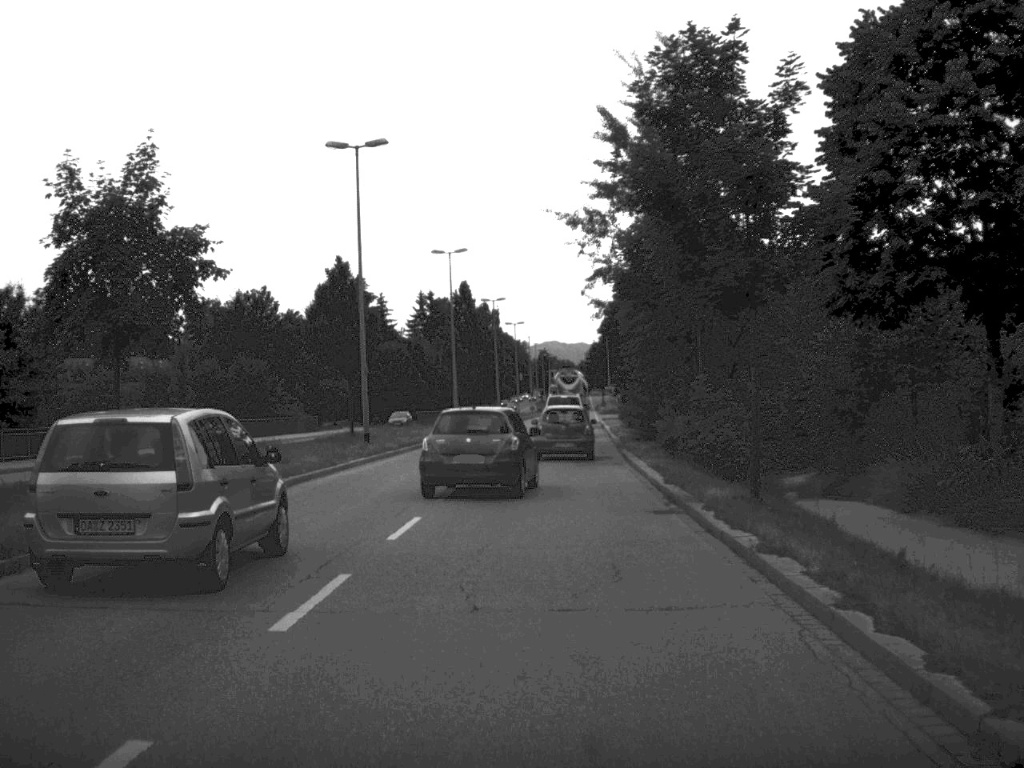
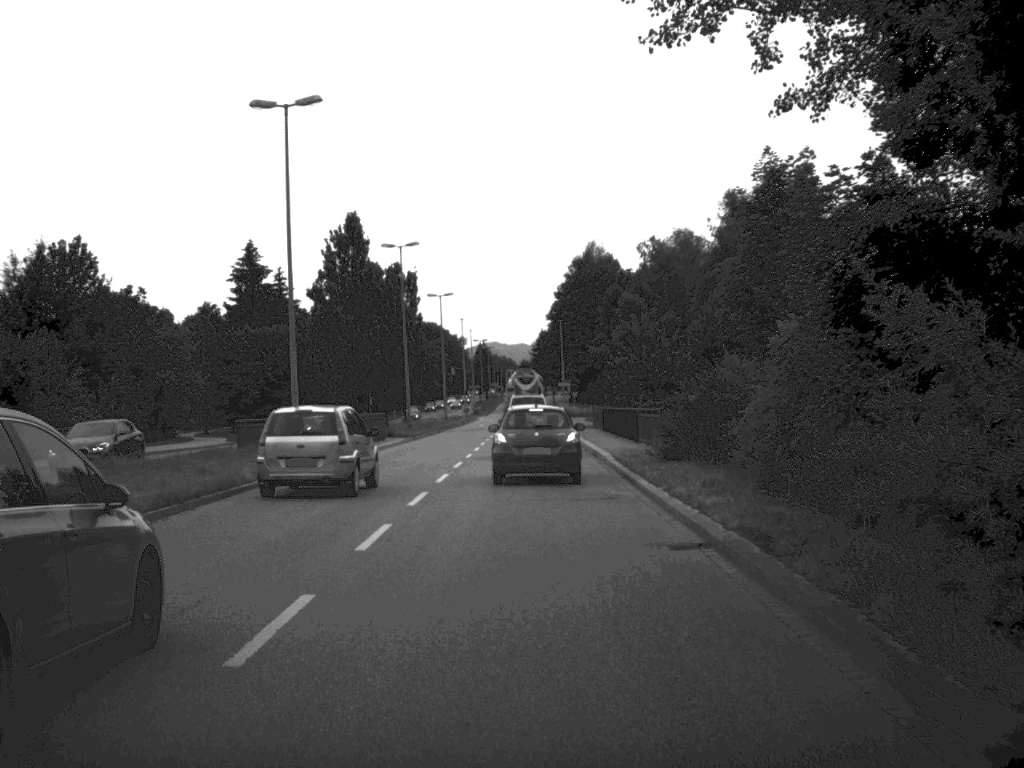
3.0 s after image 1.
(+0.7, +36.5) m; +2°
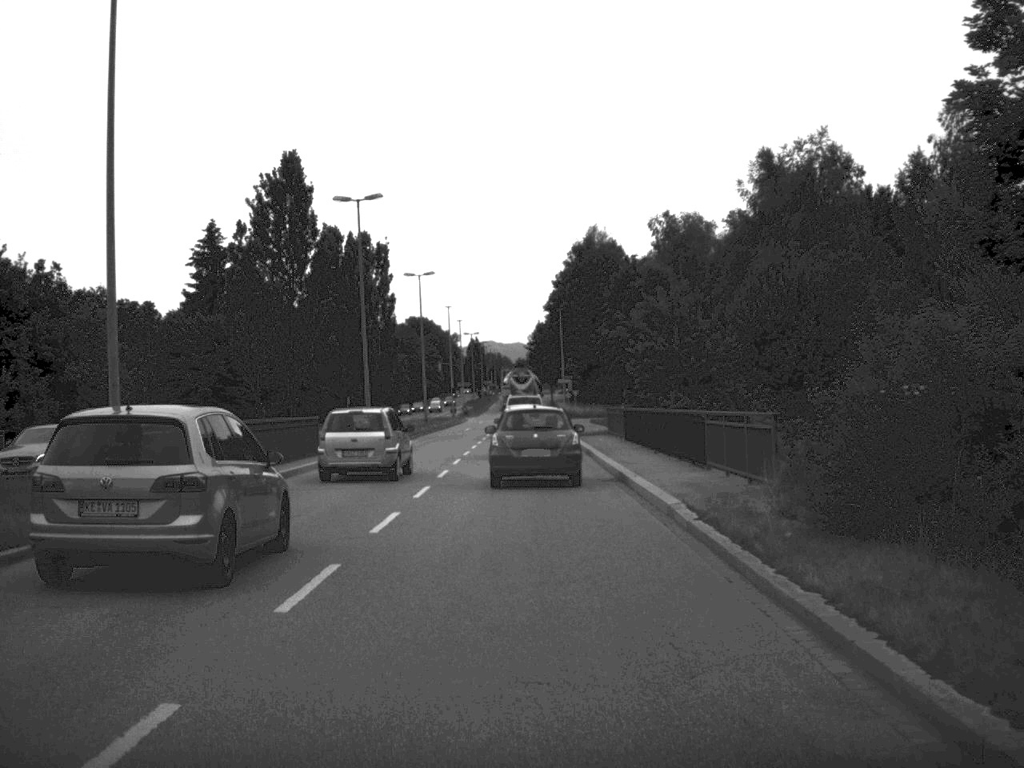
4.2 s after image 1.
(0.0, +15.7) m; 0°
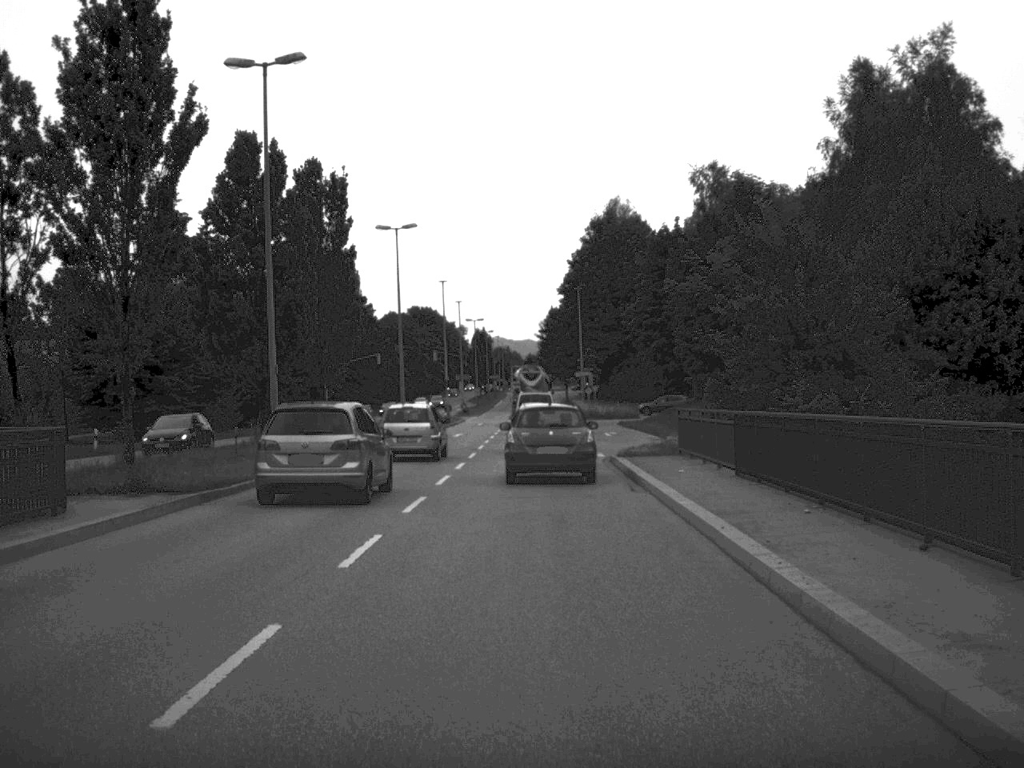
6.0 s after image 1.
(-0.1, +21.3) m; -1°
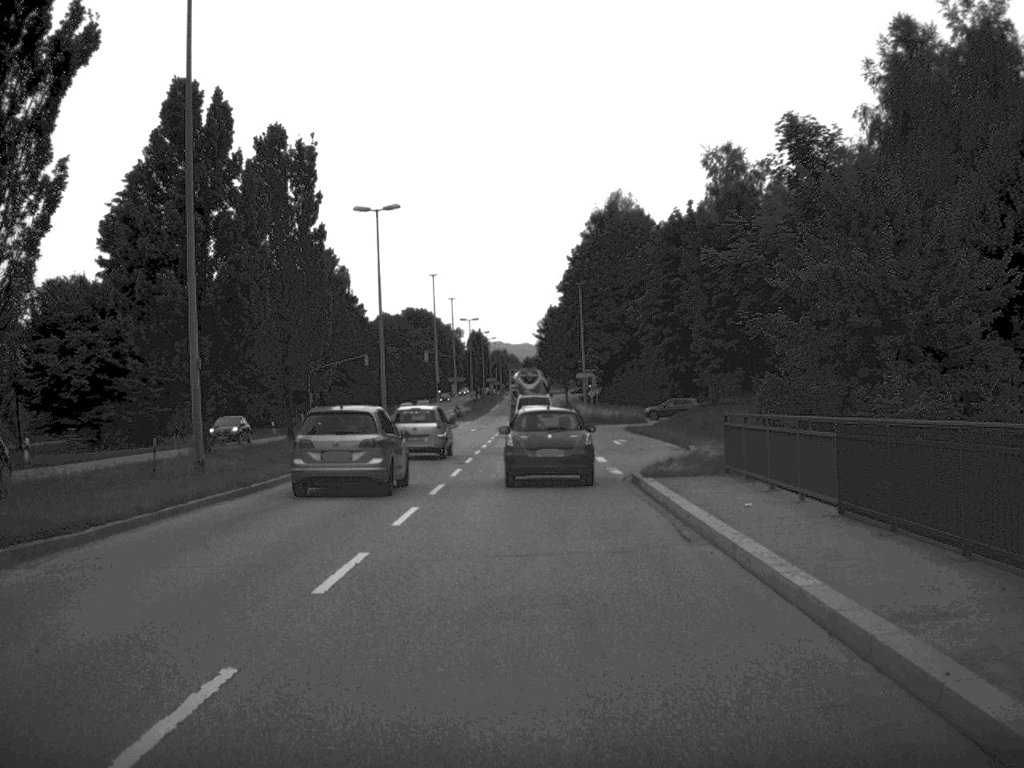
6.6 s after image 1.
(0.0, +7.4) m; 0°
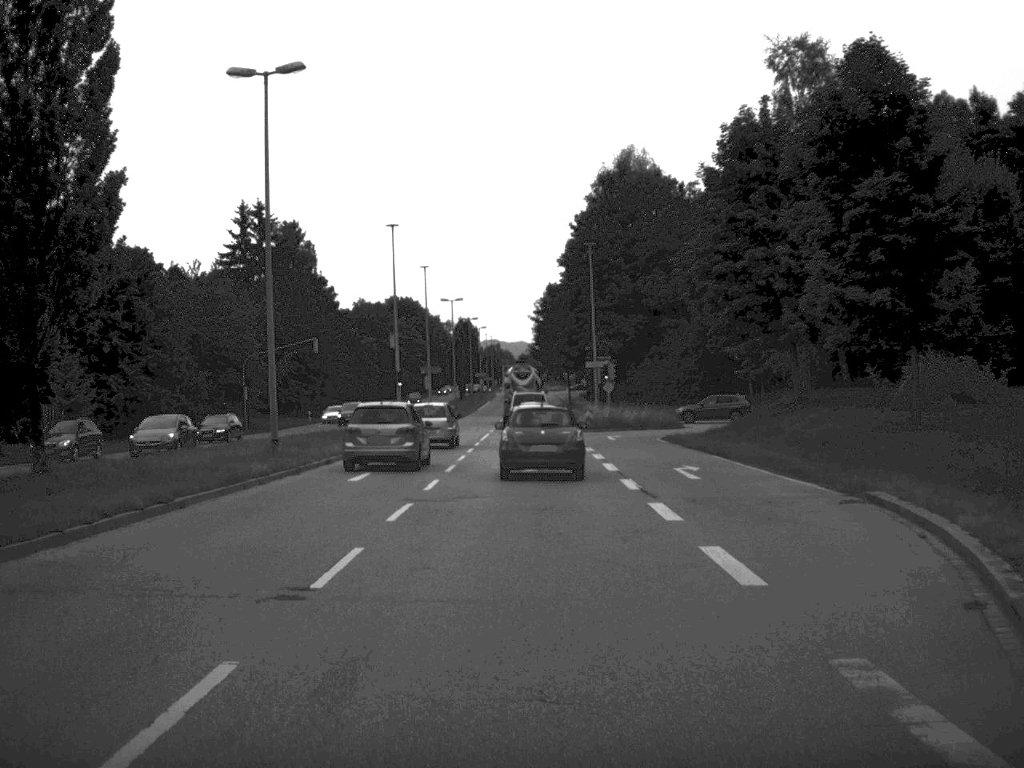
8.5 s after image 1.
(+0.1, +23.5) m; 0°
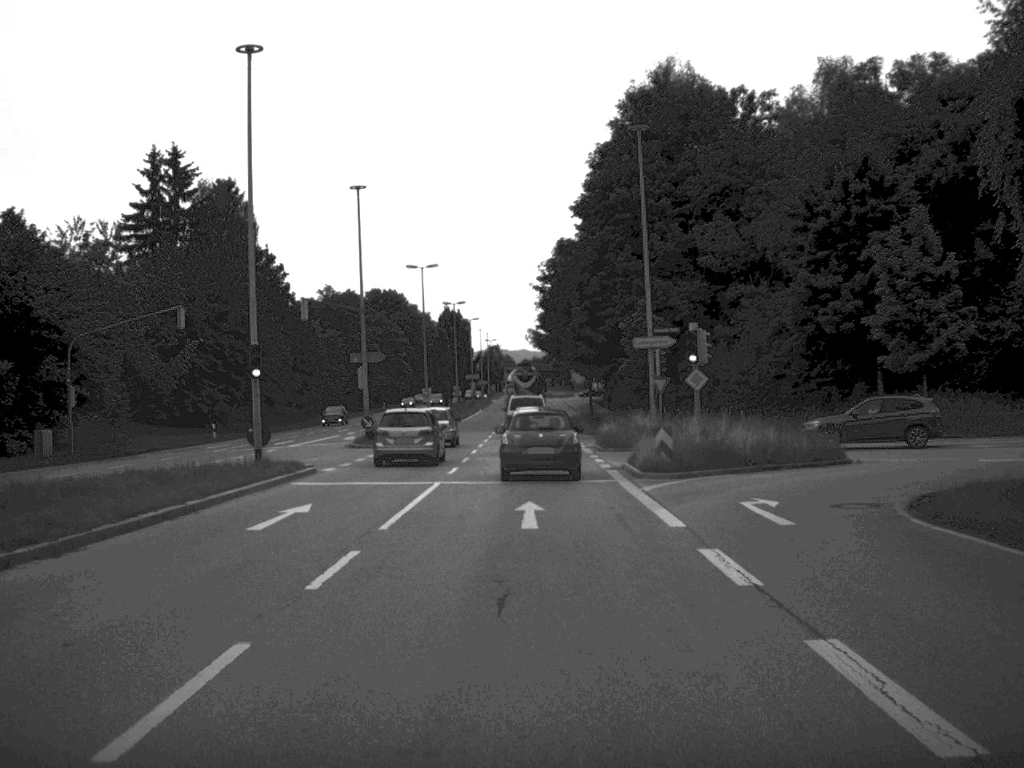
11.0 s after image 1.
(0.0, +33.6) m; 0°
